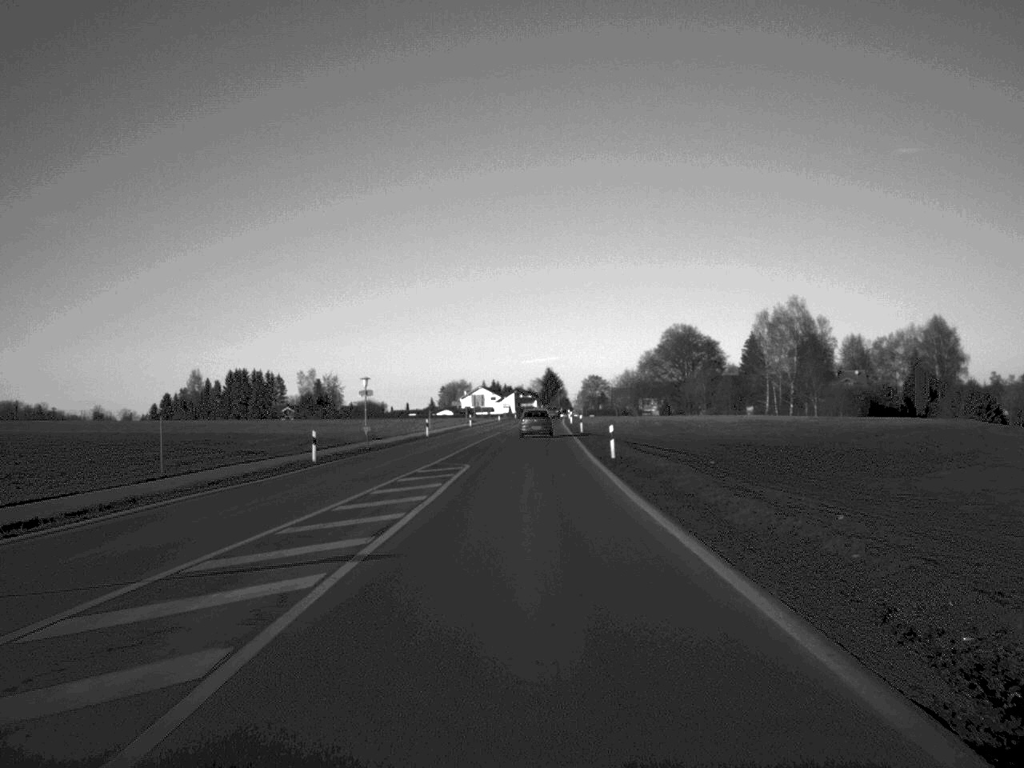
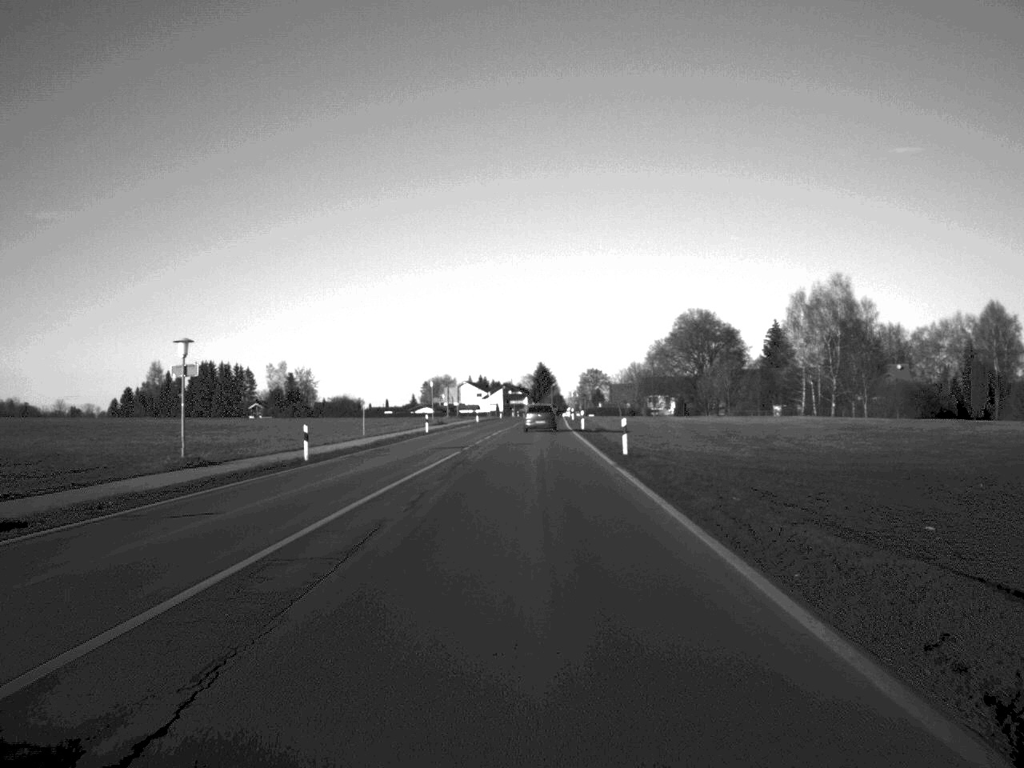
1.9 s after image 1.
(+0.1, +39.5) m; 0°
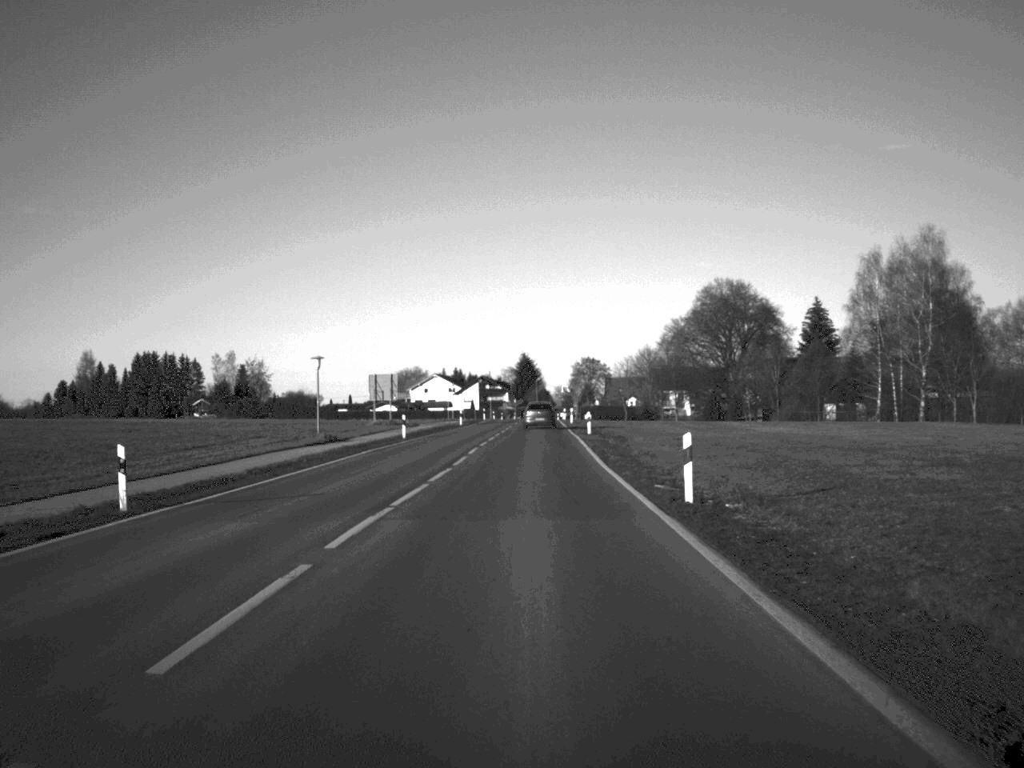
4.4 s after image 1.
(+0.4, +52.8) m; +1°
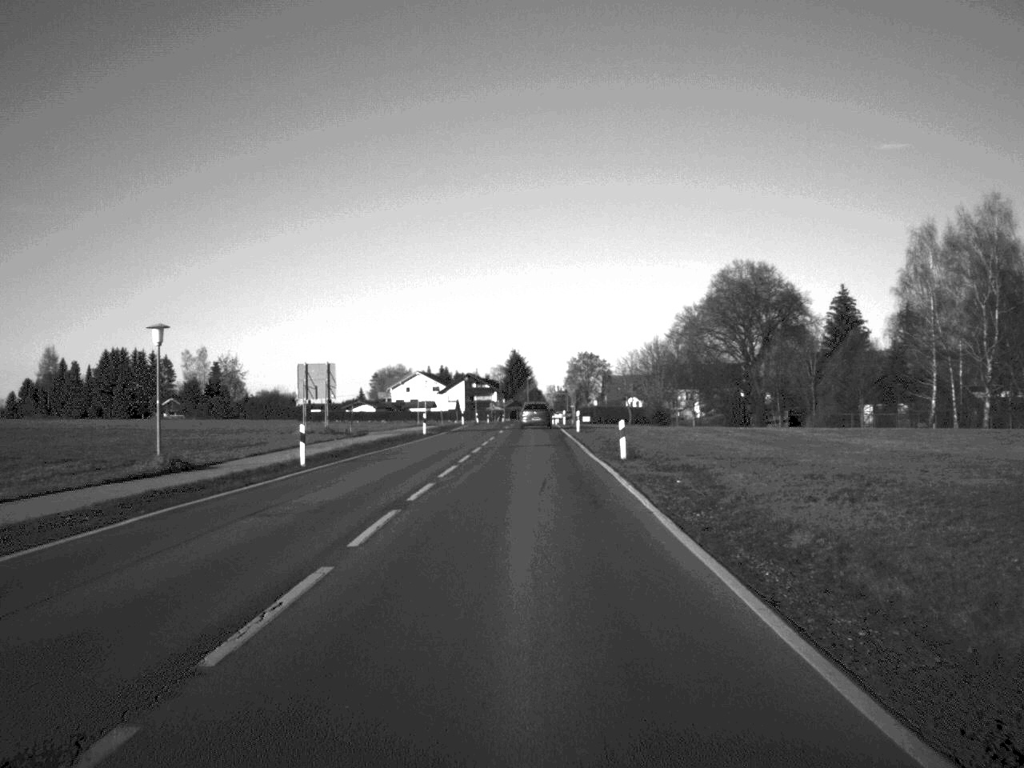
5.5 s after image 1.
(+0.1, +23.8) m; 0°
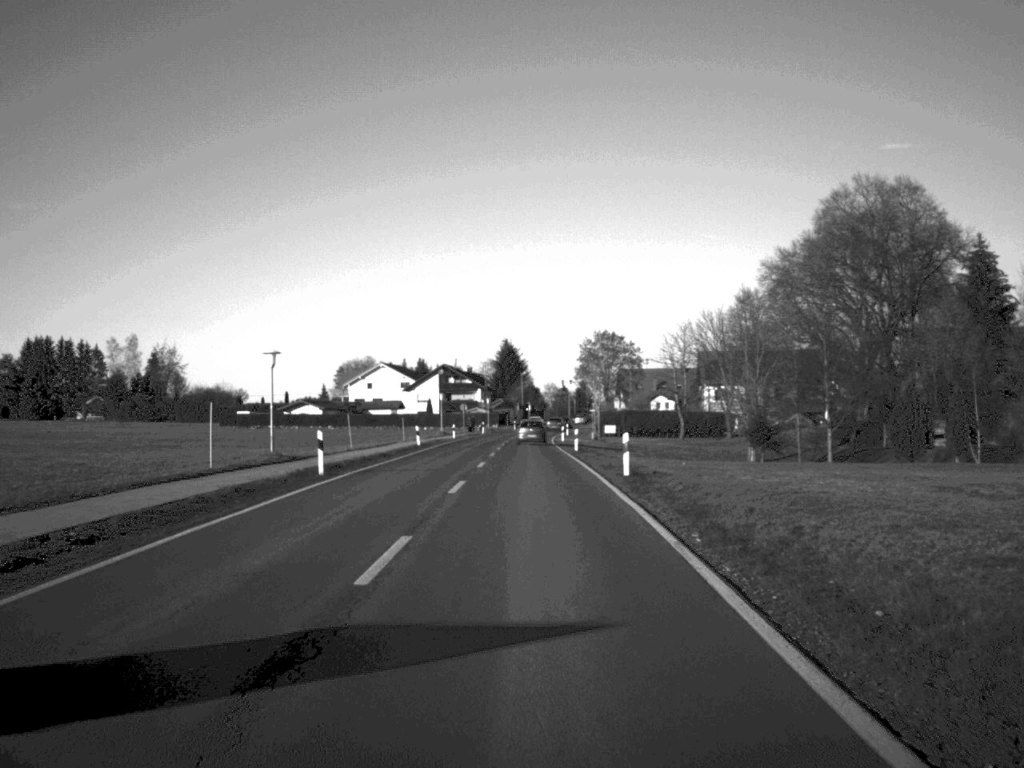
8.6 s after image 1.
(+0.1, +61.3) m; 0°
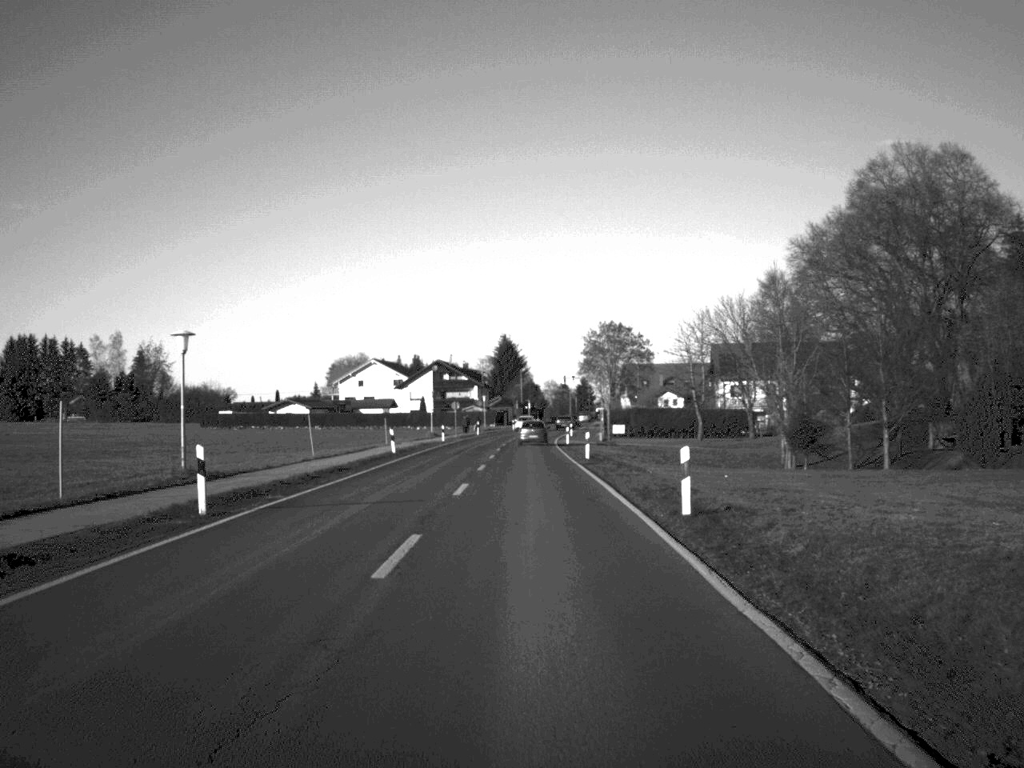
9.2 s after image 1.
(0.0, +11.3) m; 0°
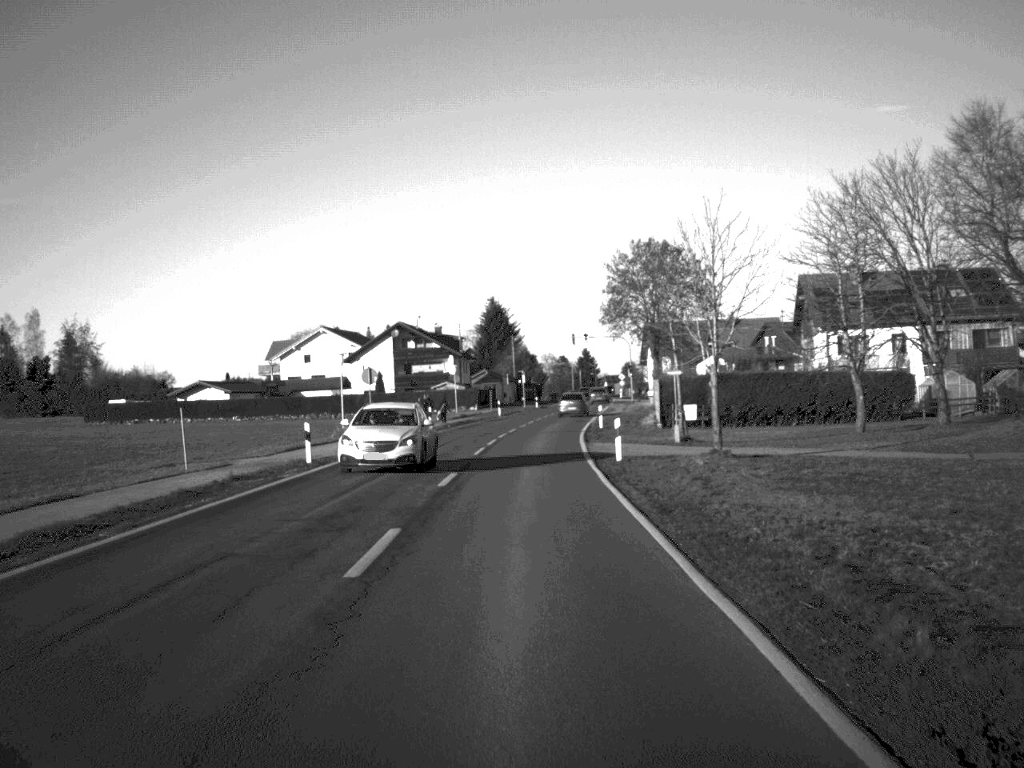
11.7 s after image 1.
(+0.1, +47.6) m; 0°
